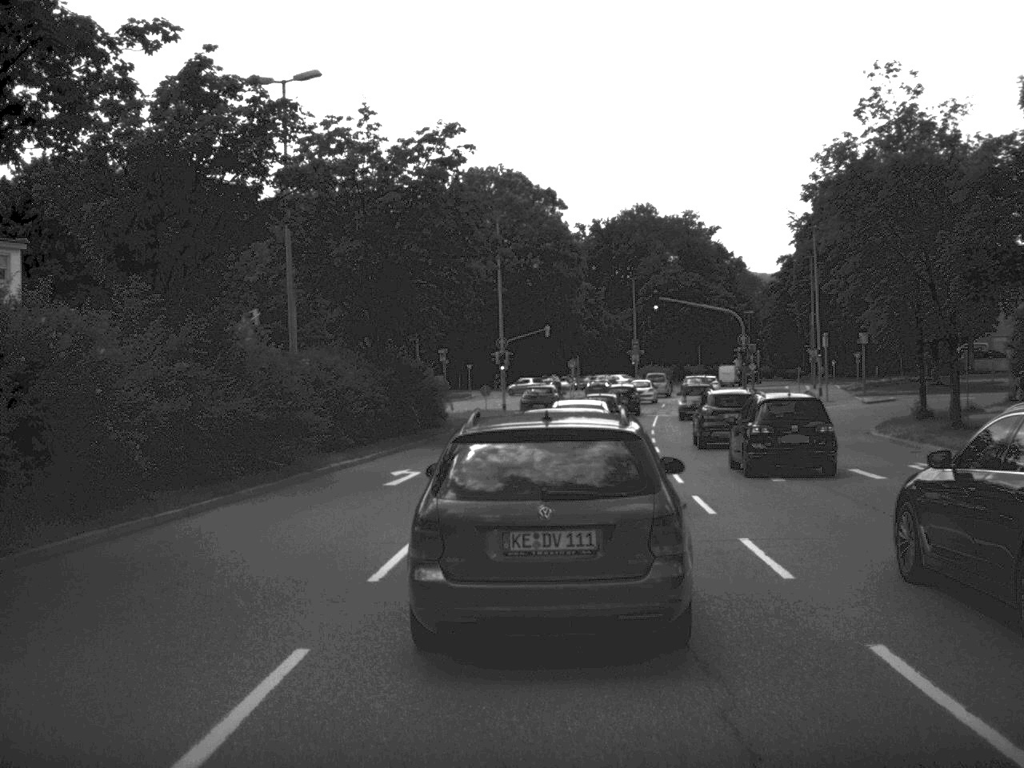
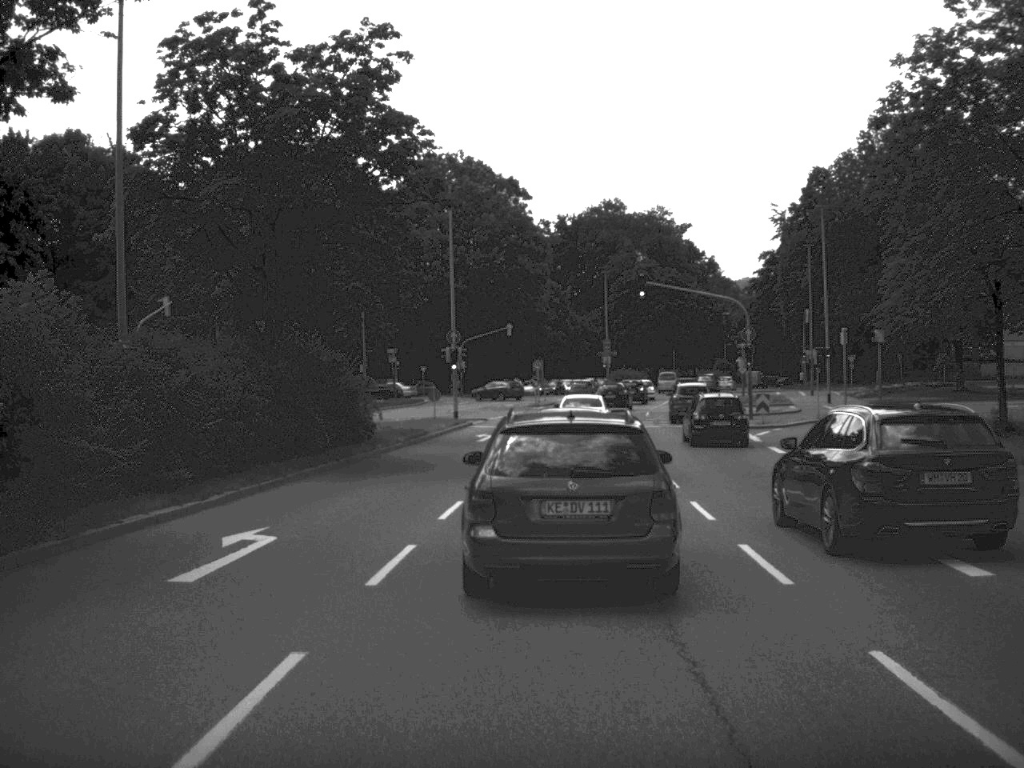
(+0.1, +11.8) m; +1°
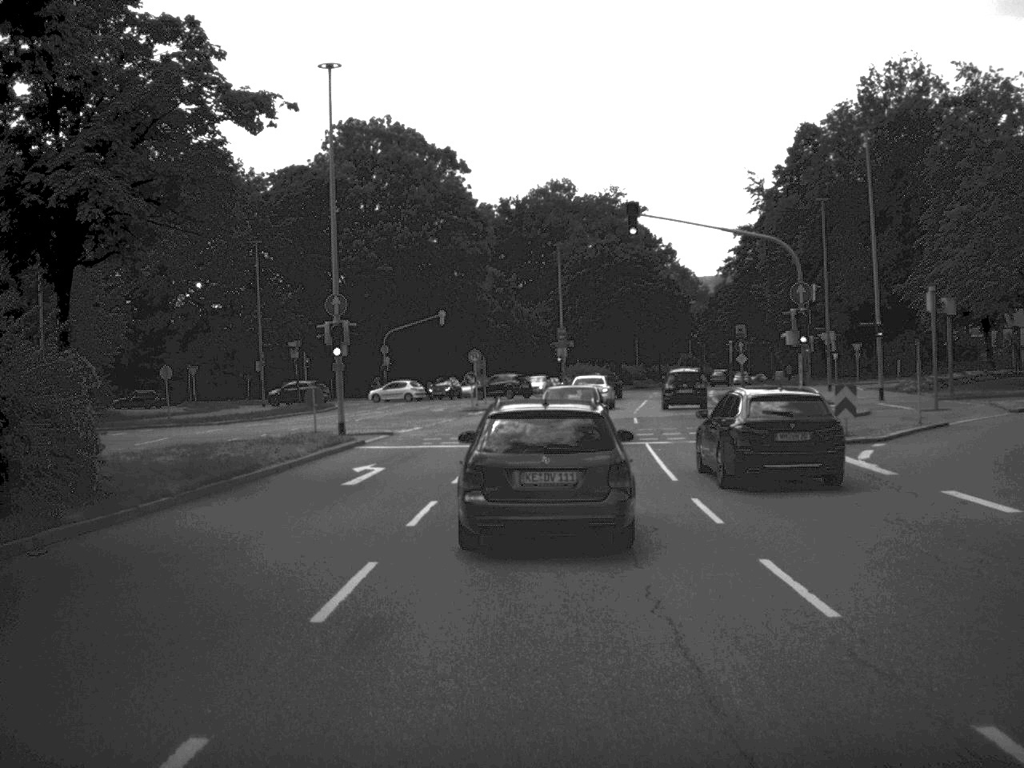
(+0.4, +19.7) m; +2°
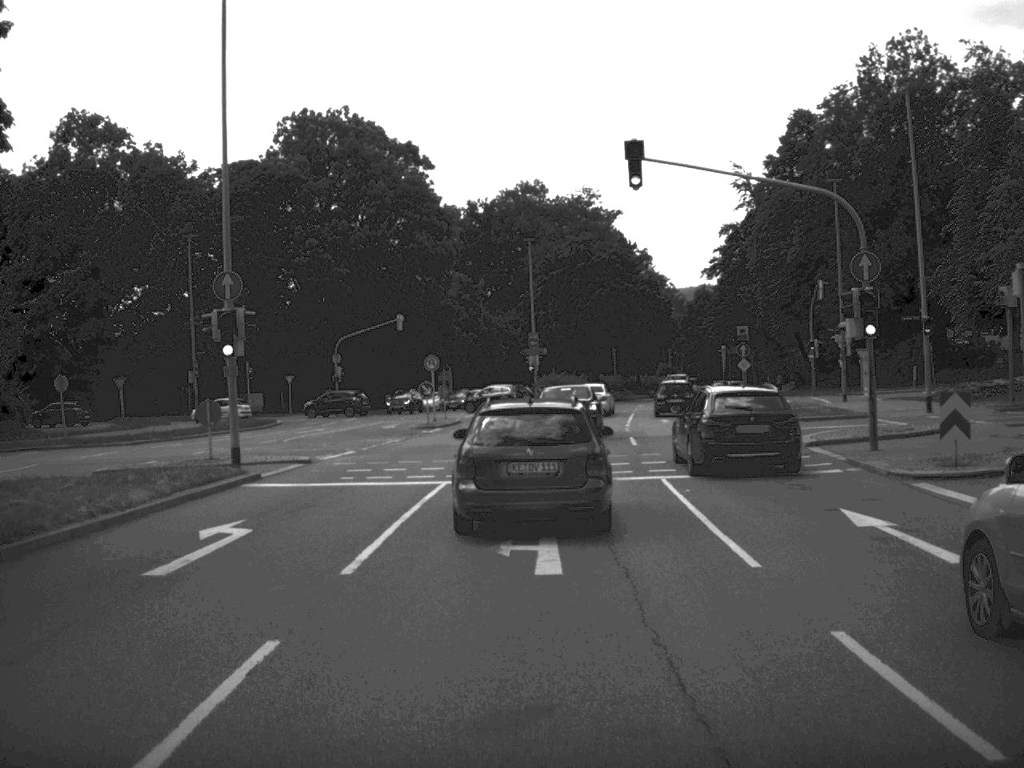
(+0.1, +9.4) m; +1°
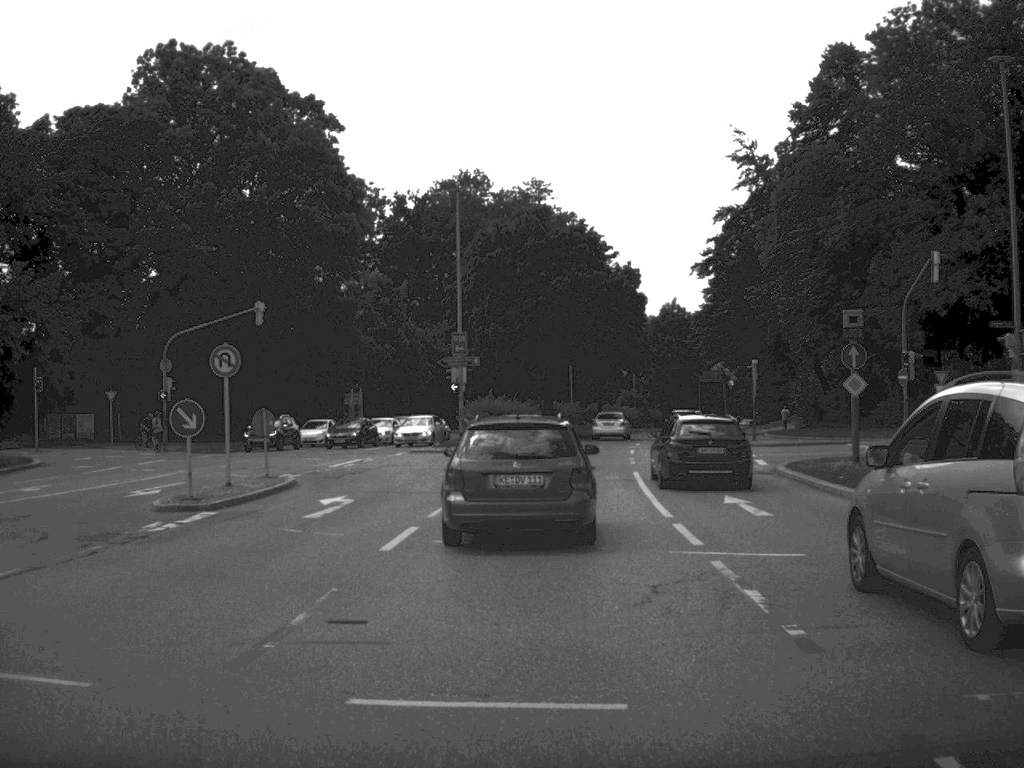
(+0.6, +27.6) m; +3°
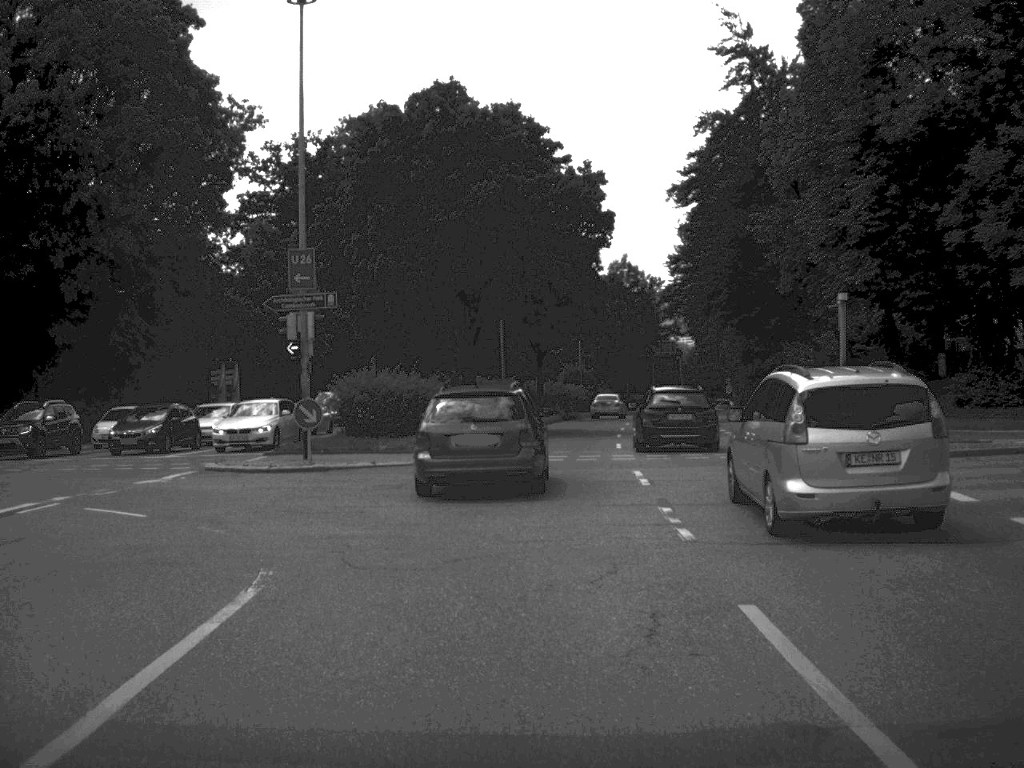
(+0.6, +22.6) m; +3°
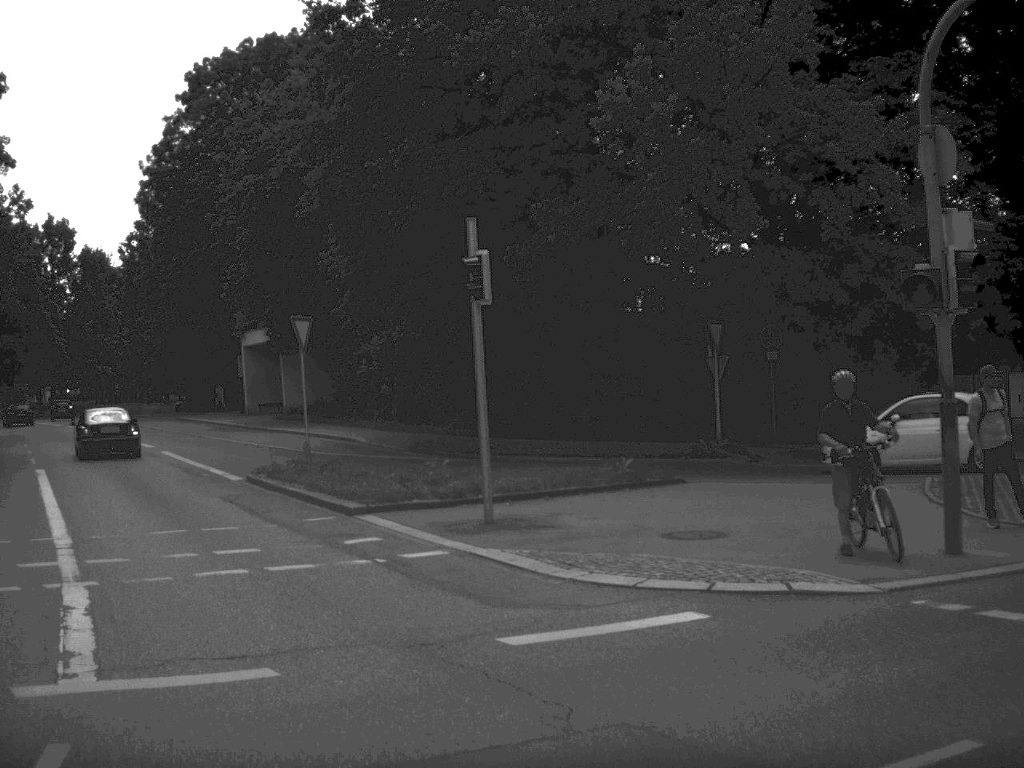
(-9.2, +20.6) m; -59°
